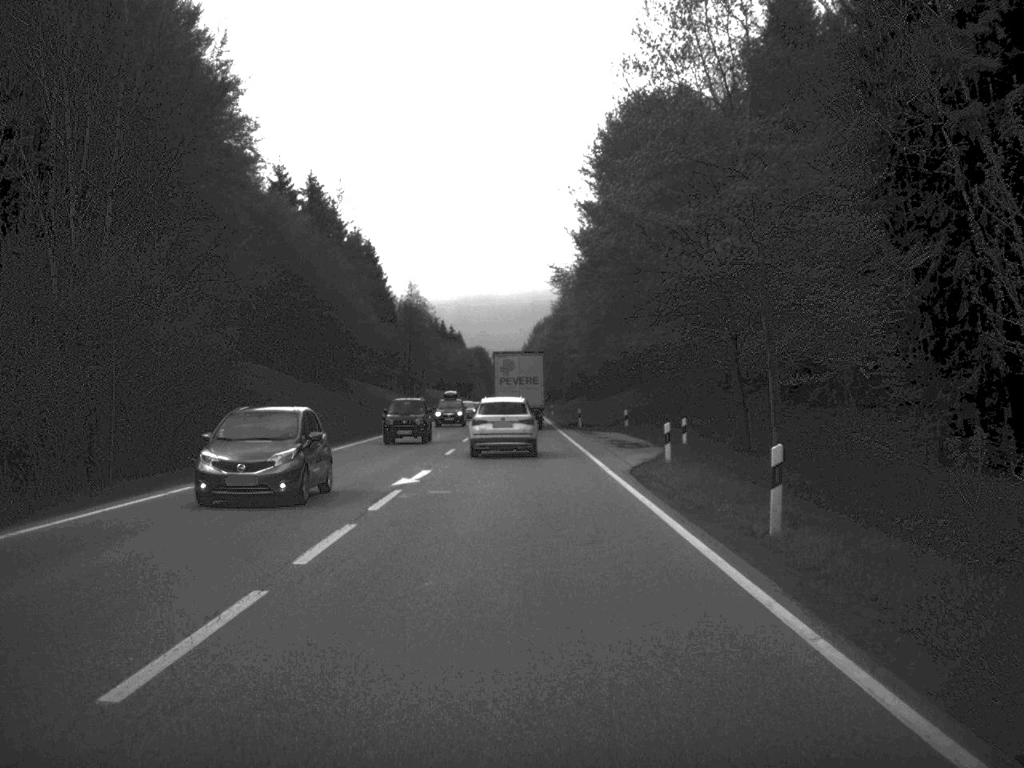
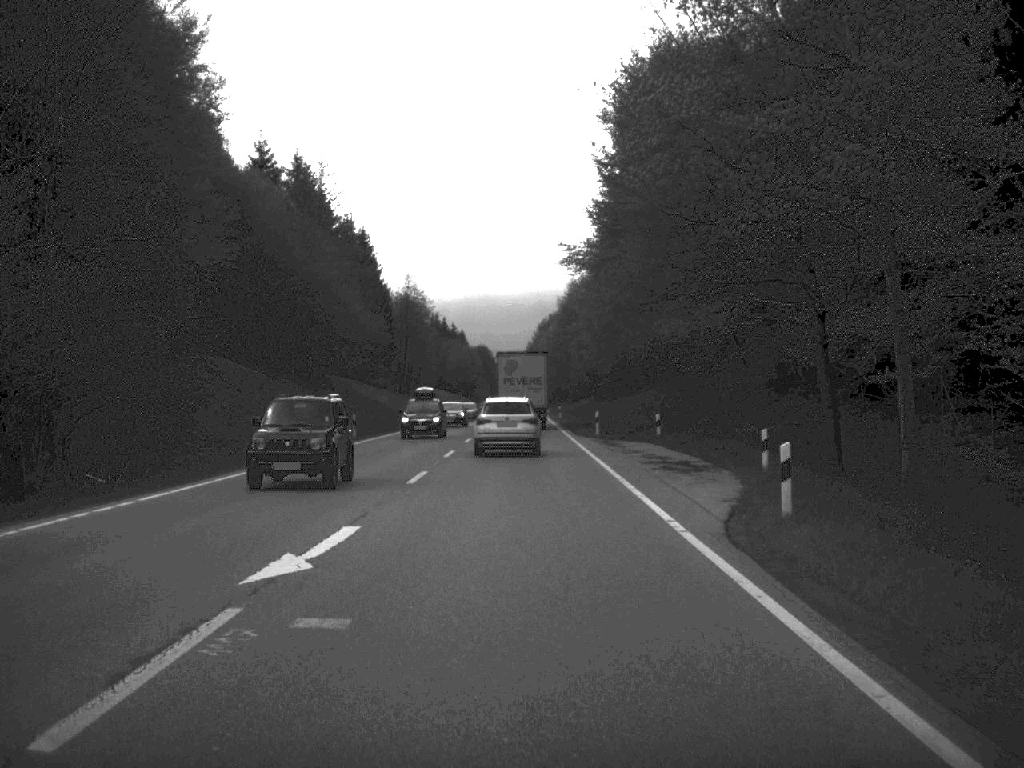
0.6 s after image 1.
(0.0, +12.7) m; 0°
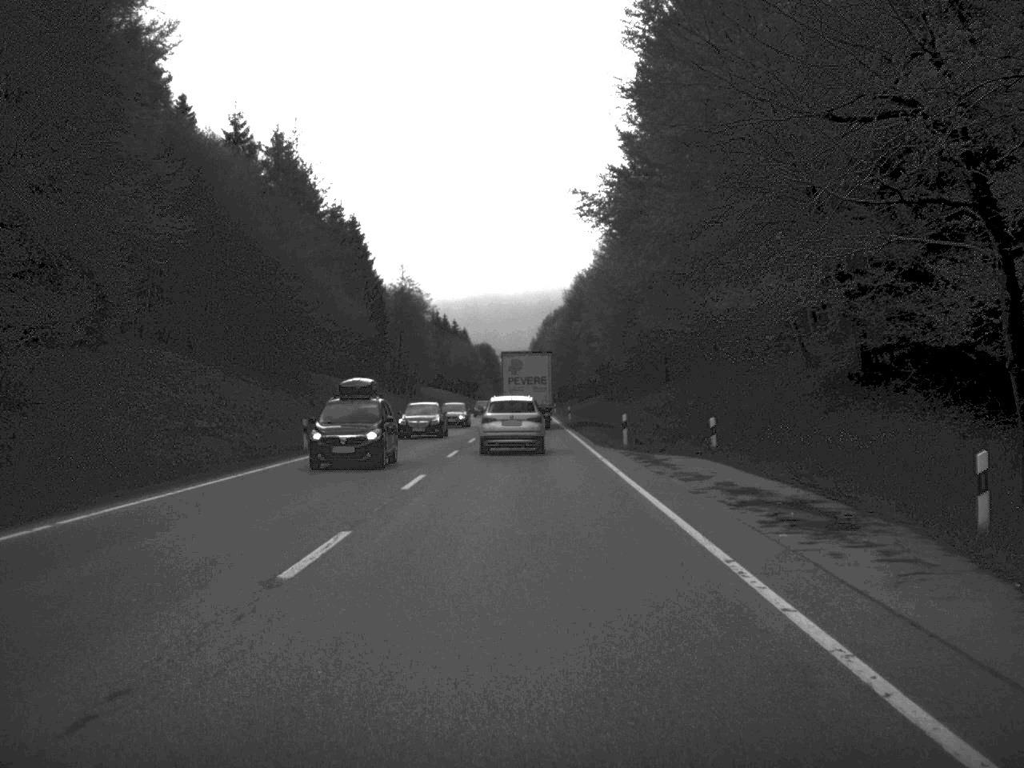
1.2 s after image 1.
(0.0, +12.7) m; 0°
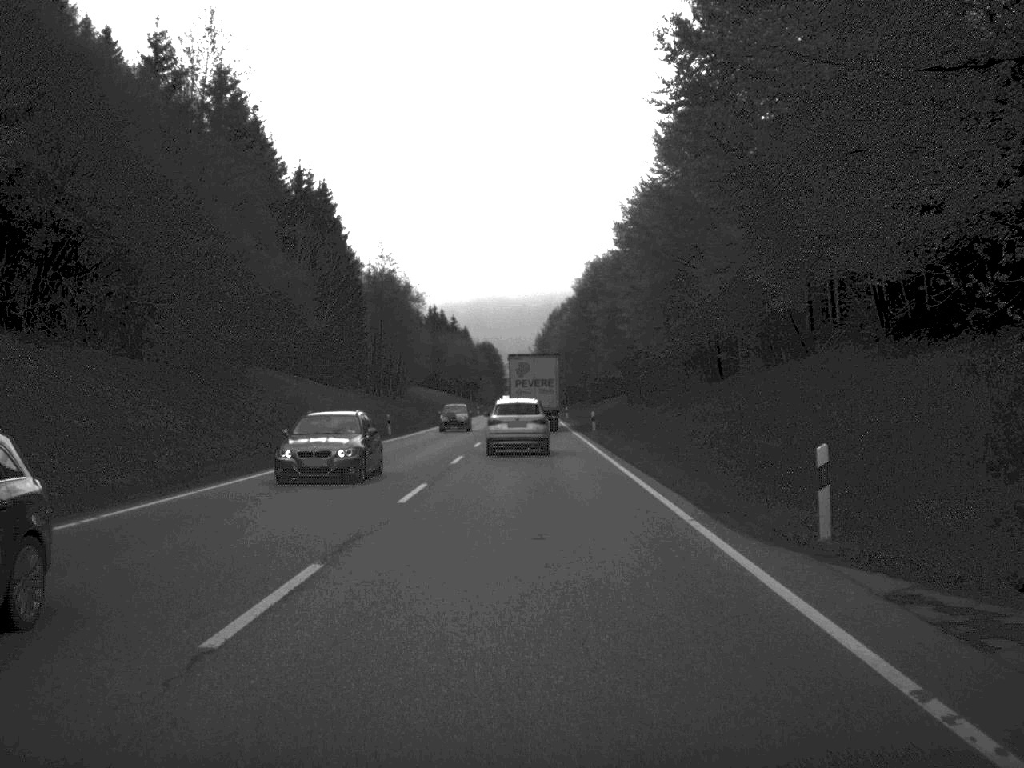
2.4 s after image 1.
(-0.1, +26.2) m; 0°
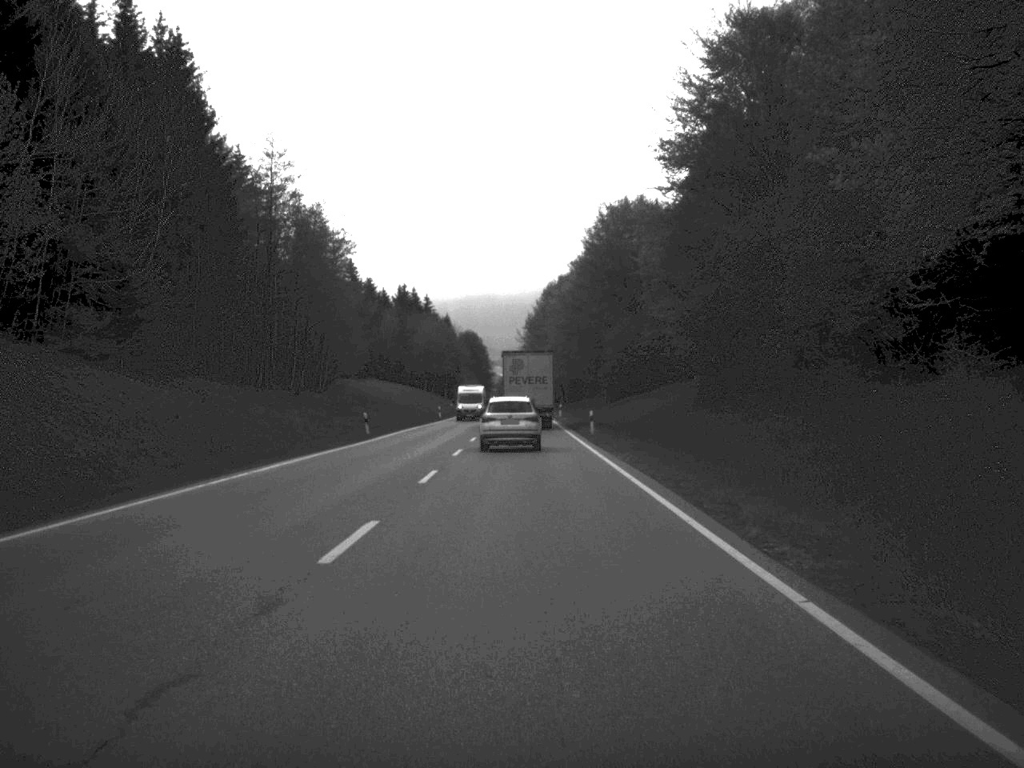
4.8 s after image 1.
(+0.1, +55.1) m; 0°
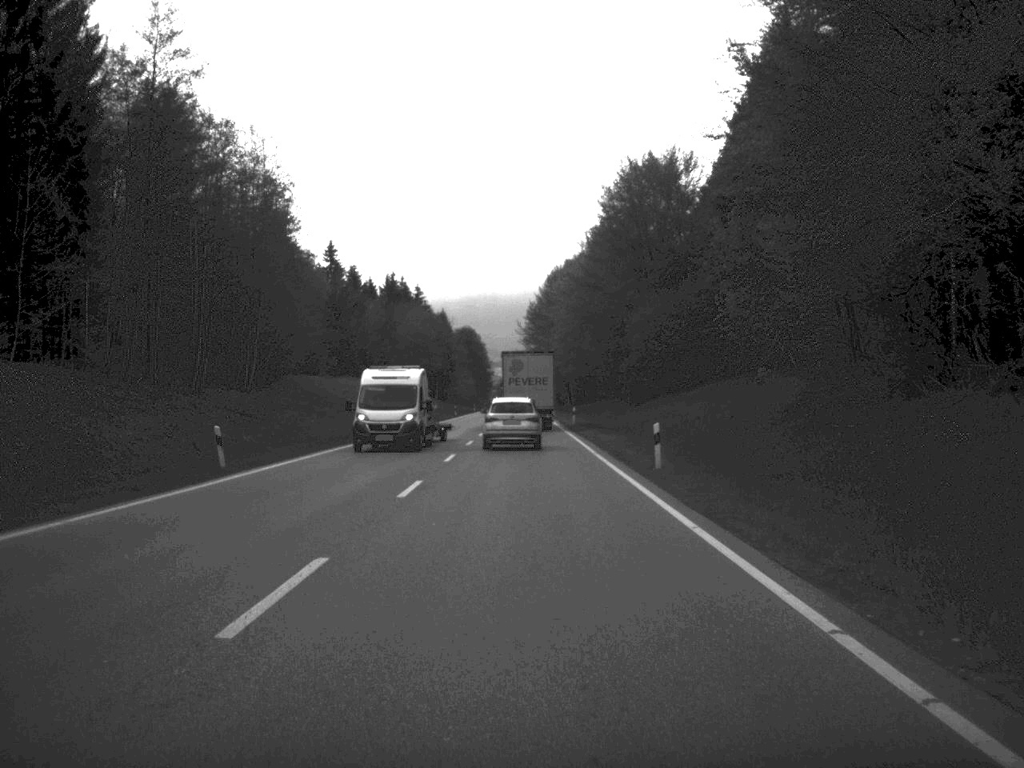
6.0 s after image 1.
(0.0, +27.0) m; 0°
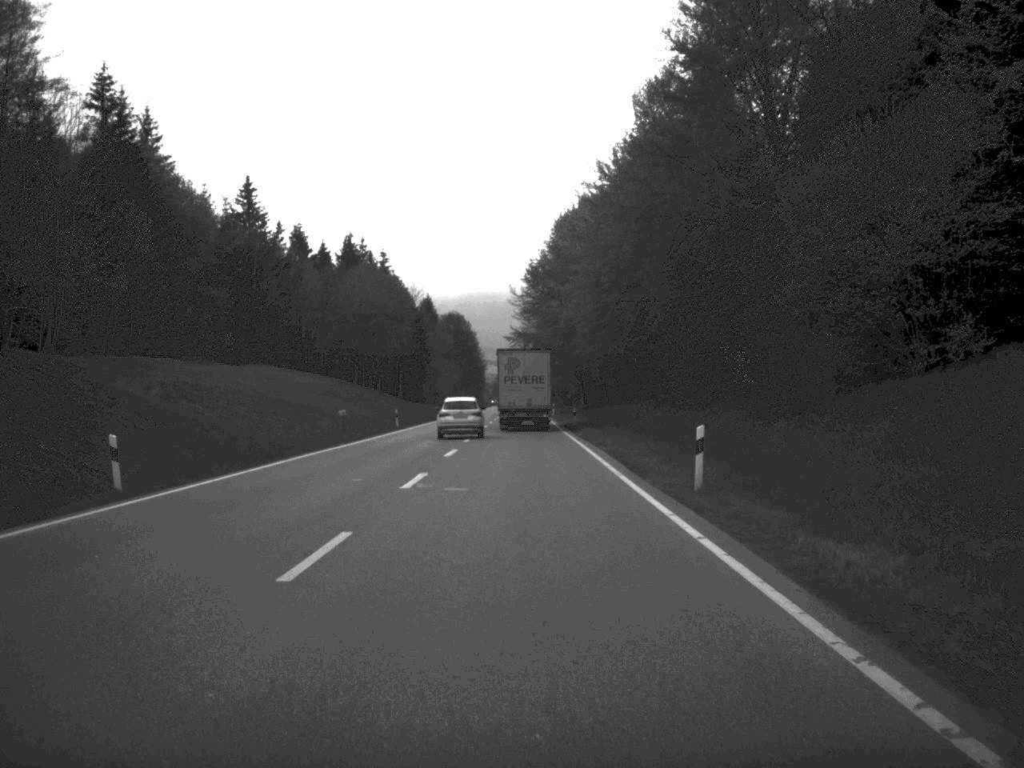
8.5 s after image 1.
(-0.1, +56.5) m; 0°
